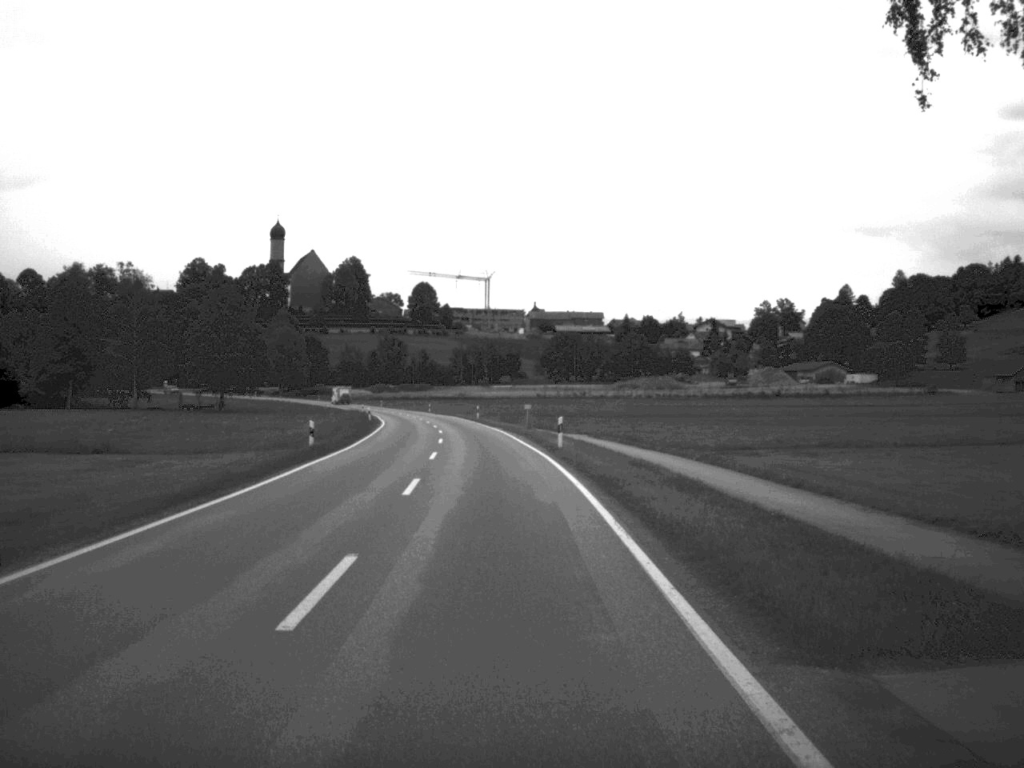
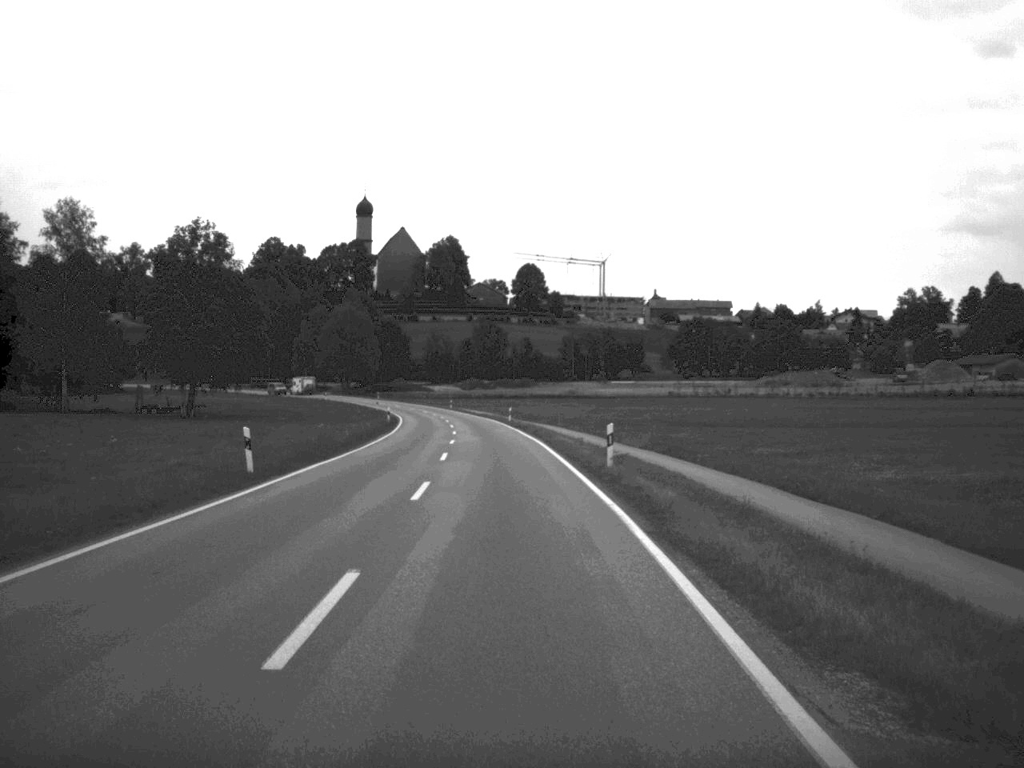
(-2.6, +60.6) m; -5°
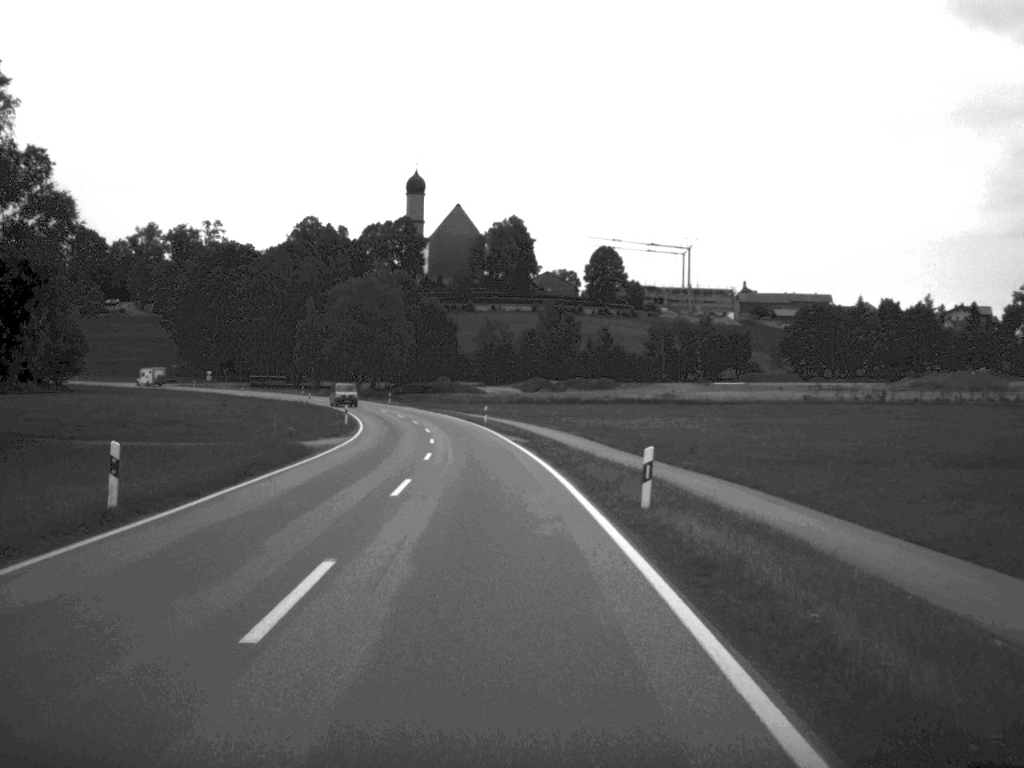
(-1.6, +58.4) m; -3°
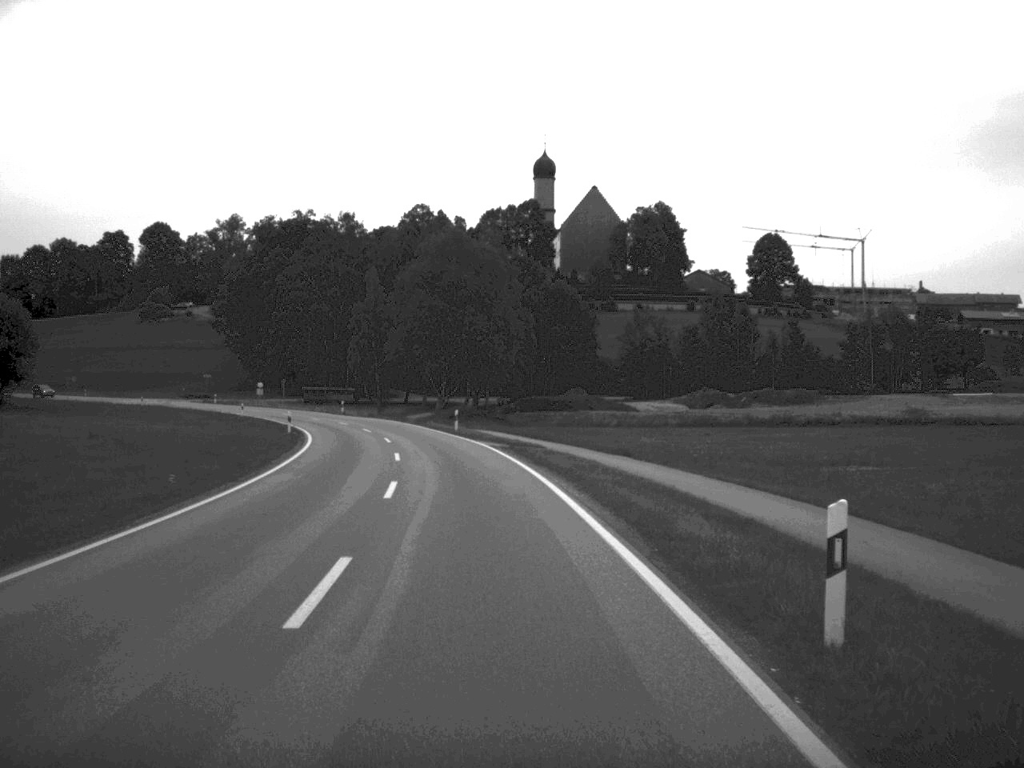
(-3.1, +58.6) m; -6°
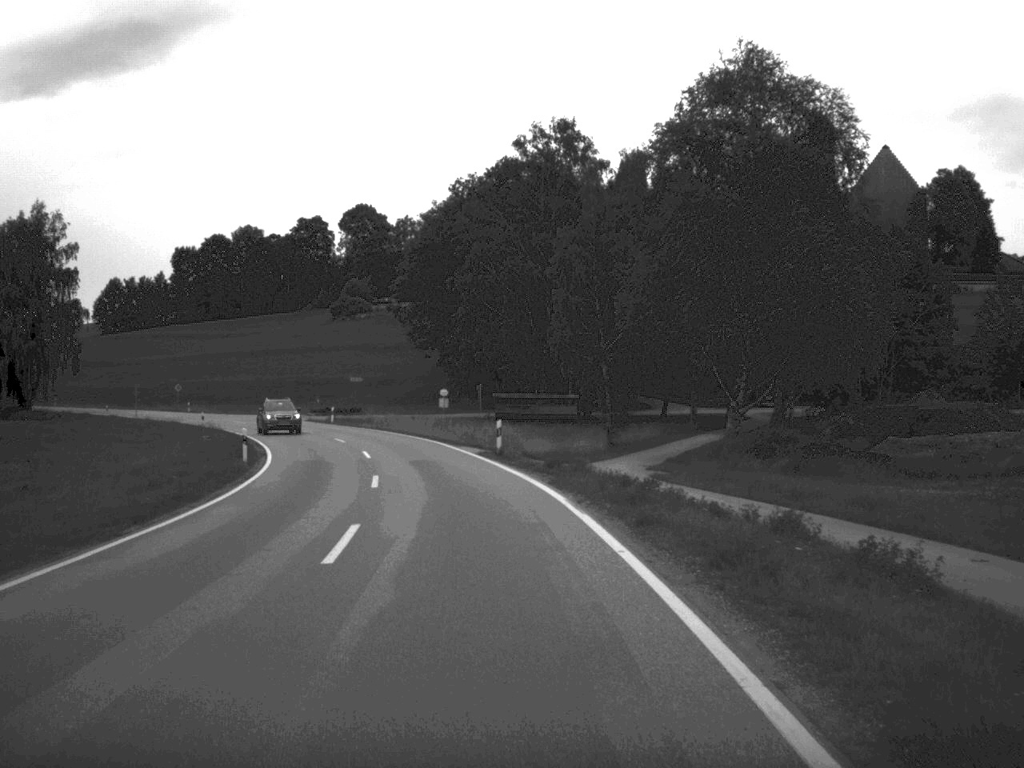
(-4.9, +55.5) m; -12°
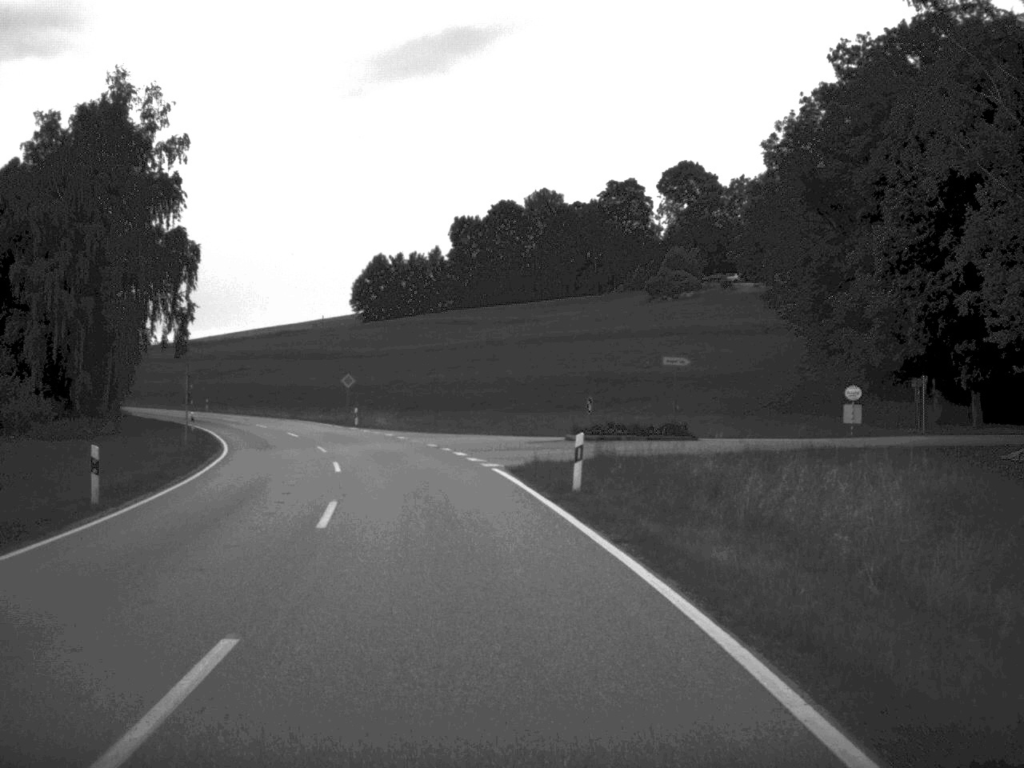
(-6.9, +55.7) m; -15°
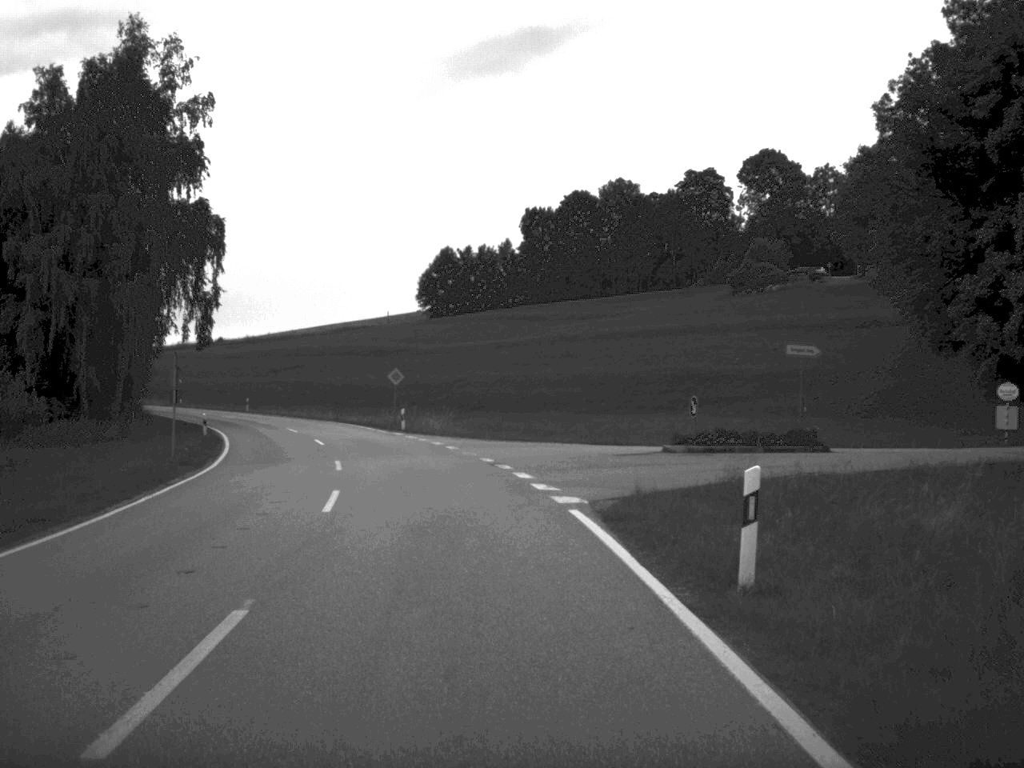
(-0.3, +10.4) m; -3°
